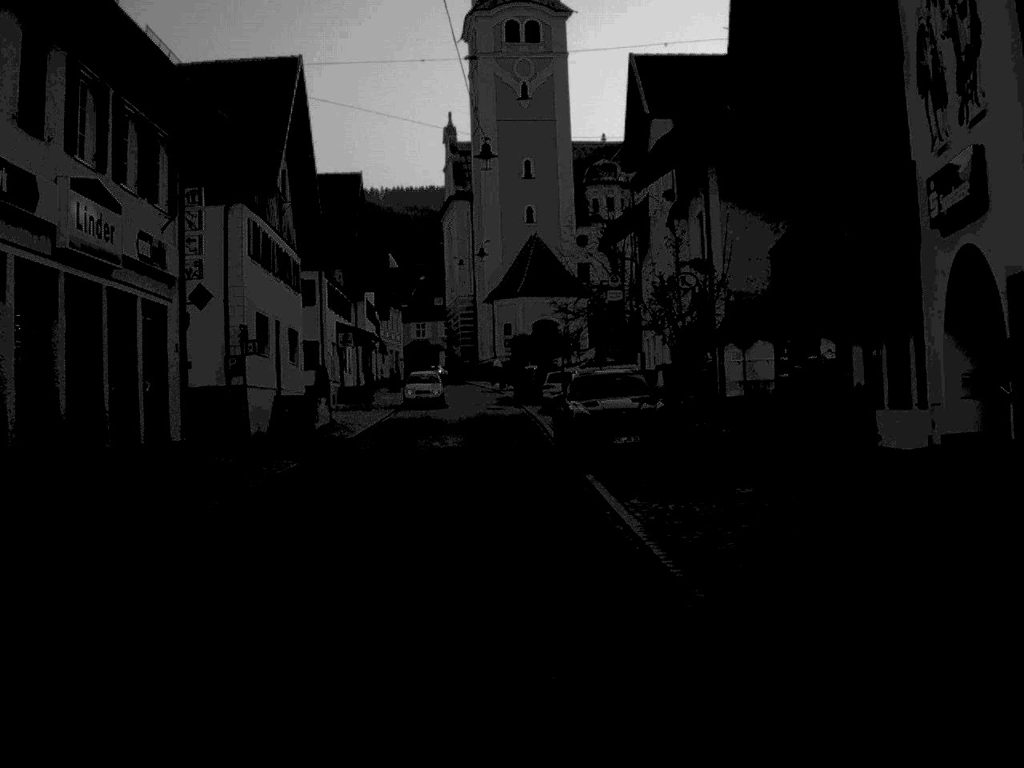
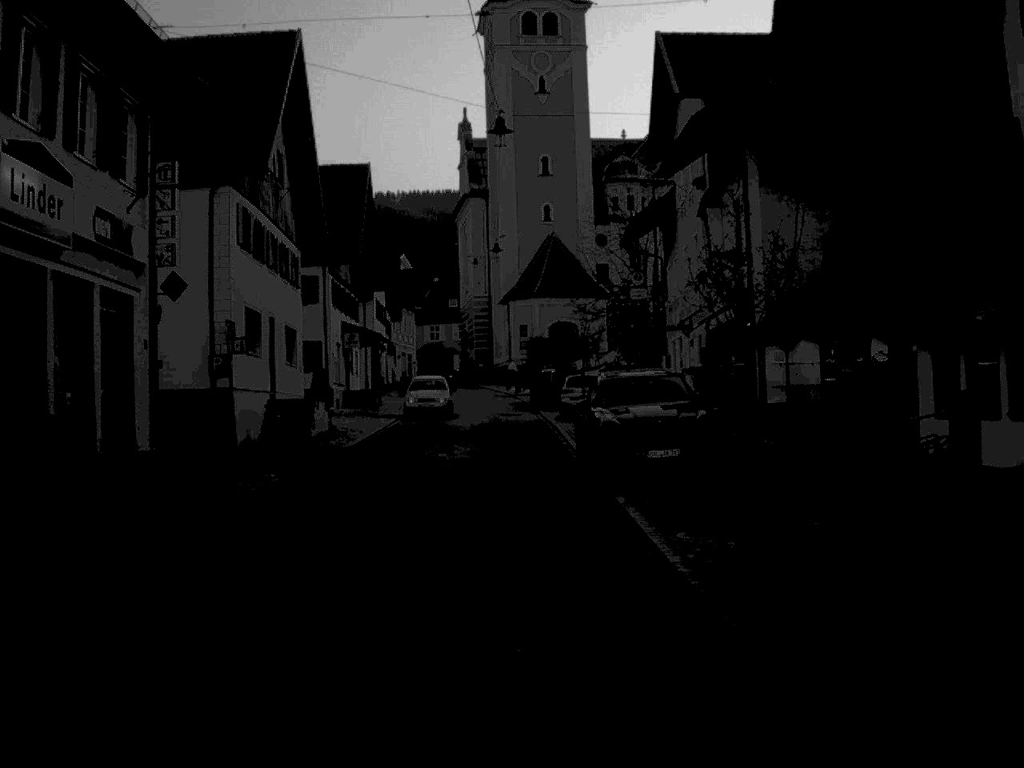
(0.0, +3.3) m; -1°
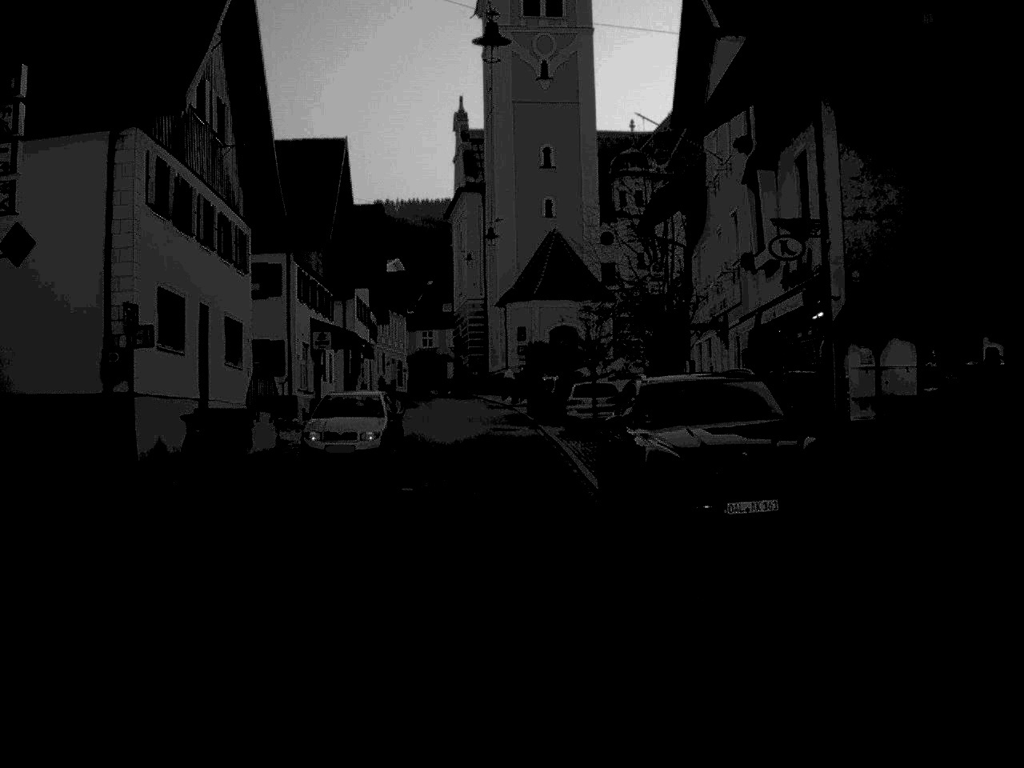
(0.0, +7.6) m; 0°
